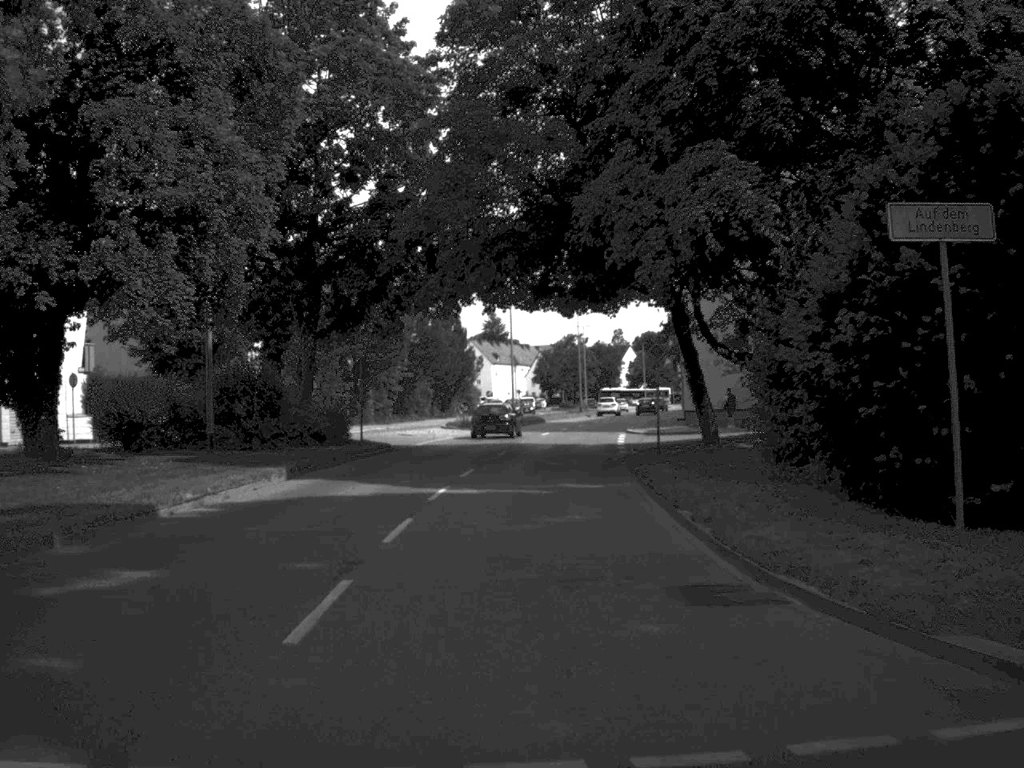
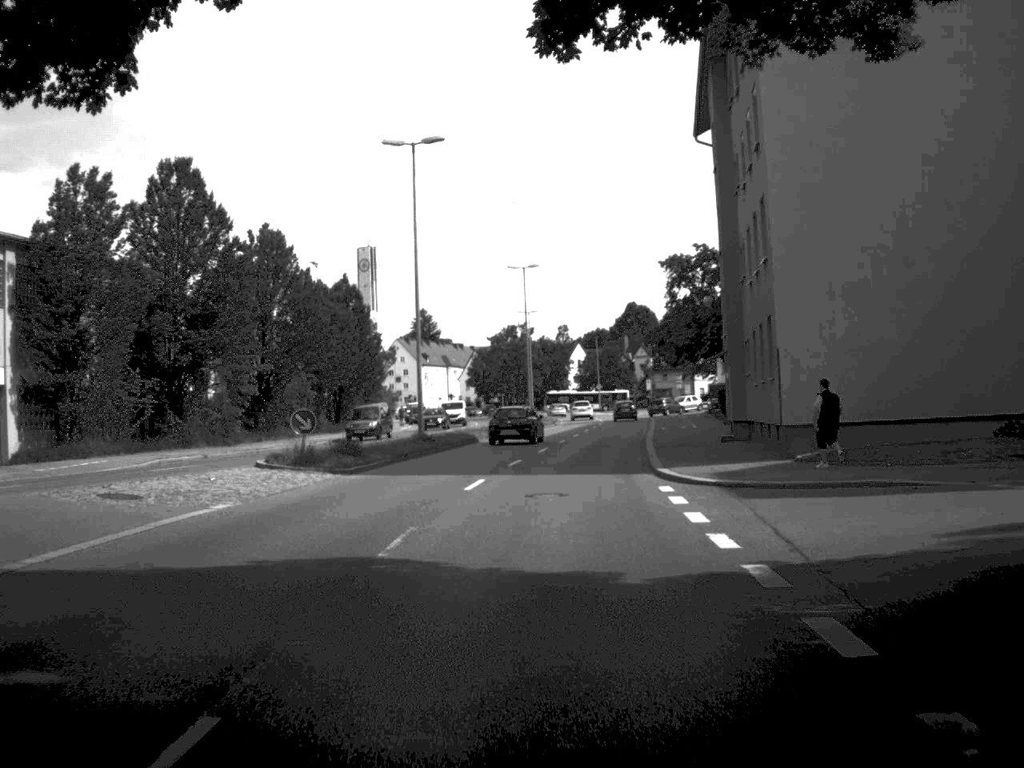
(+0.6, +32.4) m; +3°
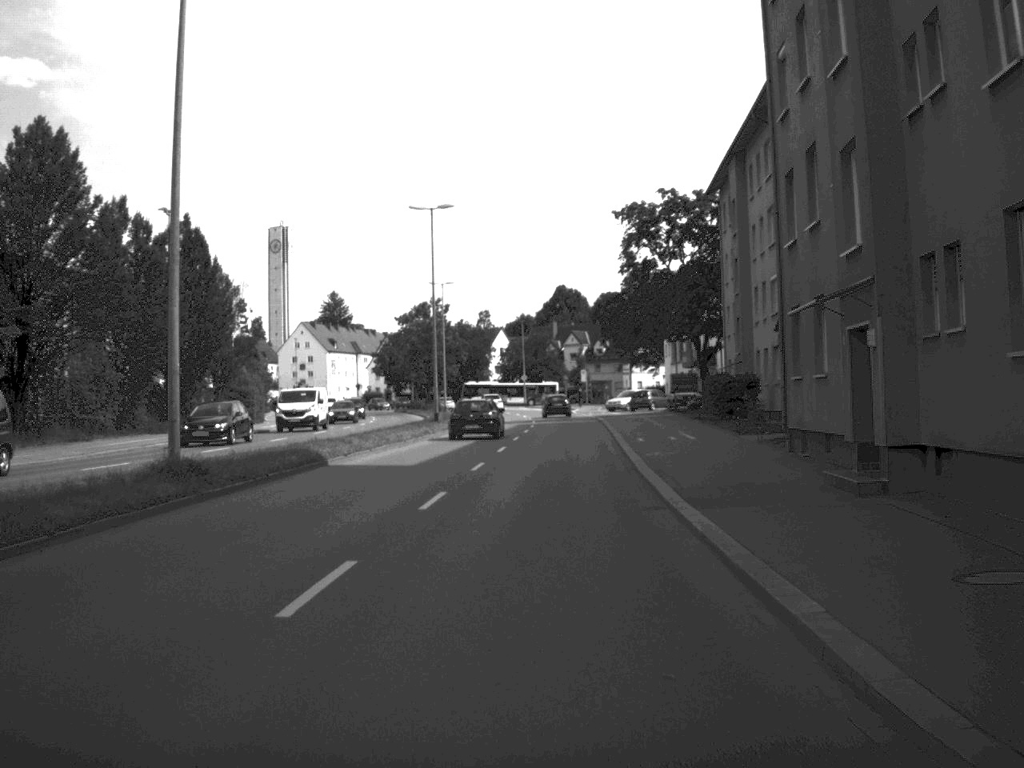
(+0.6, +22.4) m; +4°
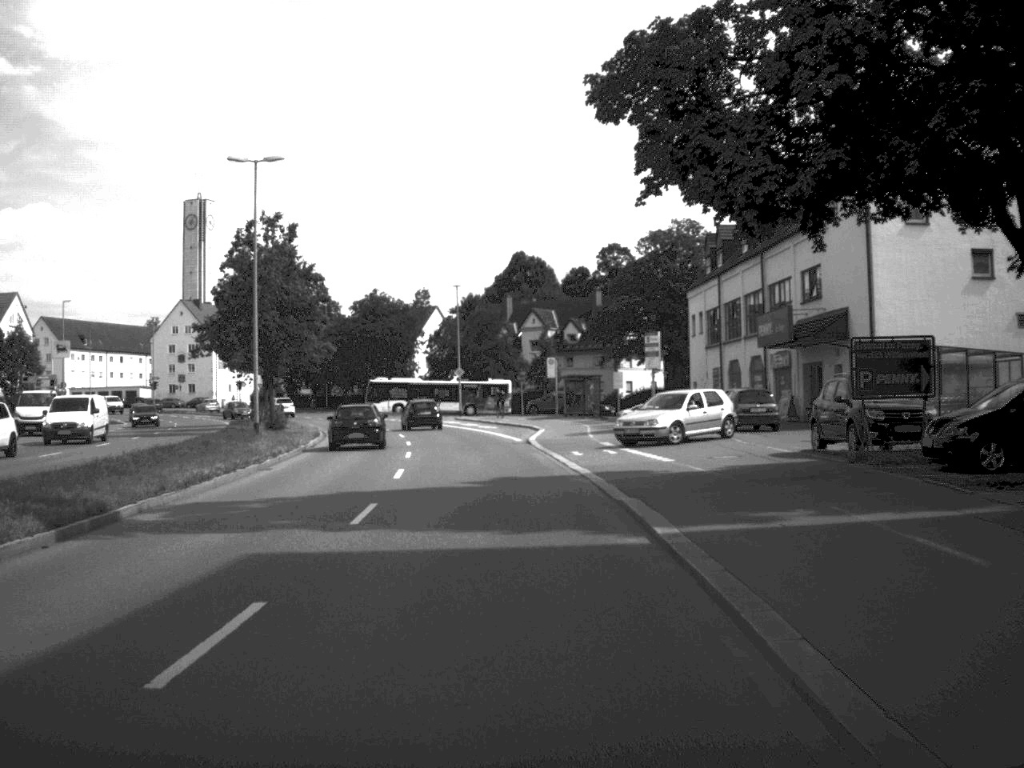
(+1.9, +53.0) m; +1°
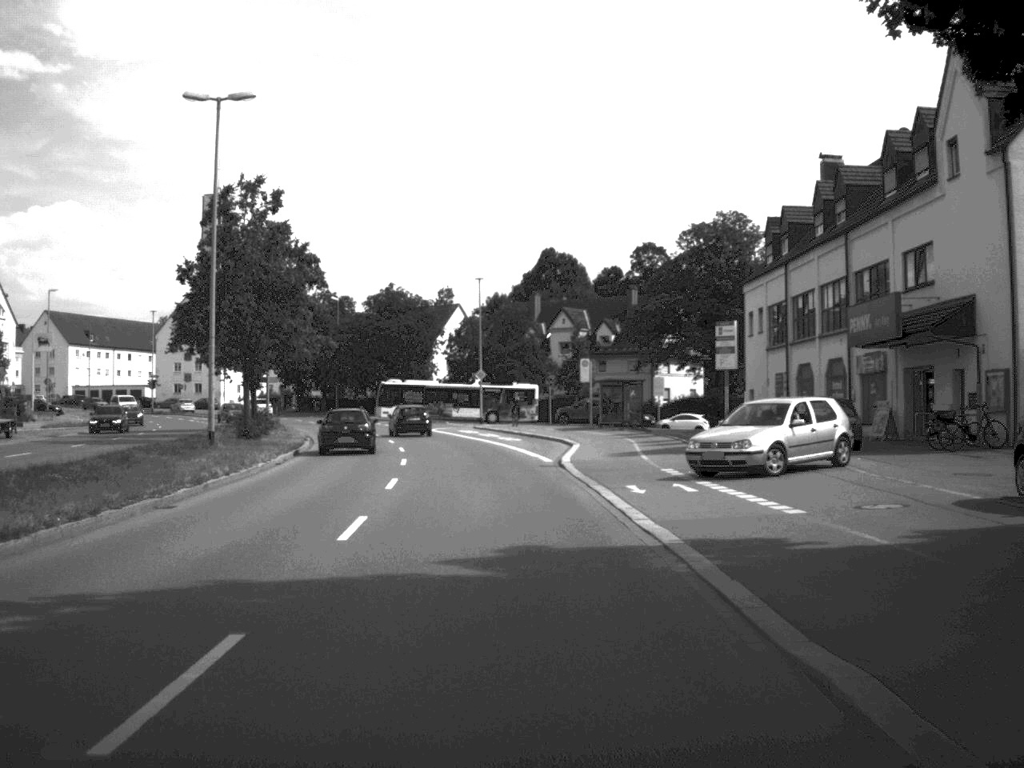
(-0.1, +10.2) m; -1°
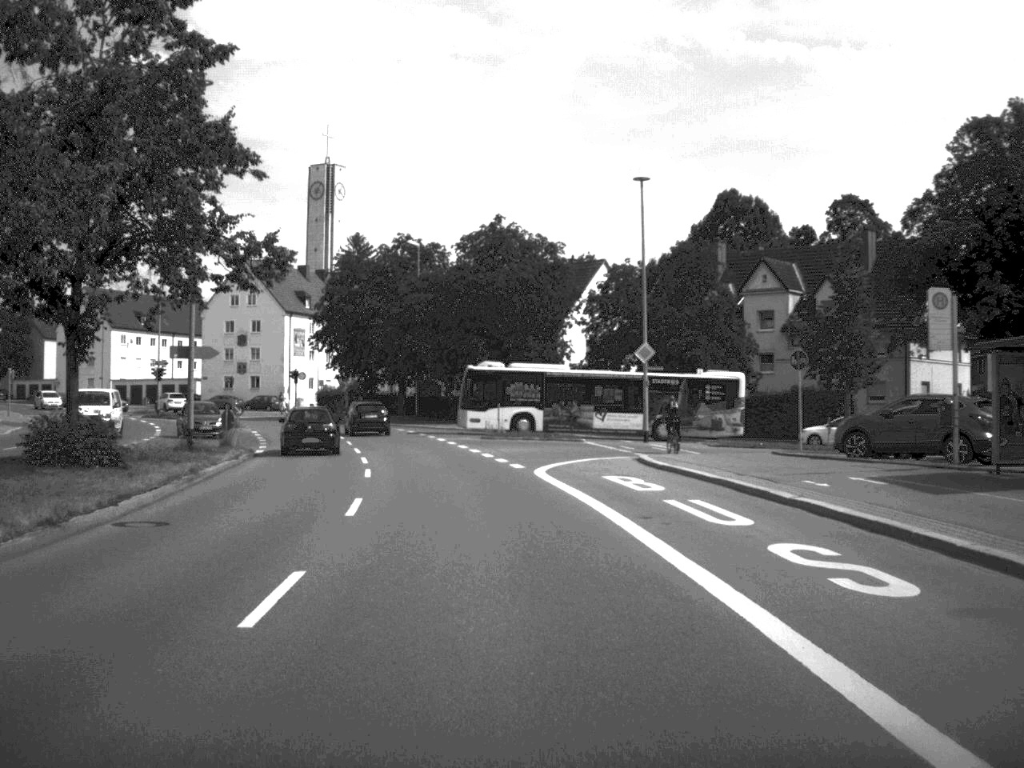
(-2.1, +40.8) m; -6°
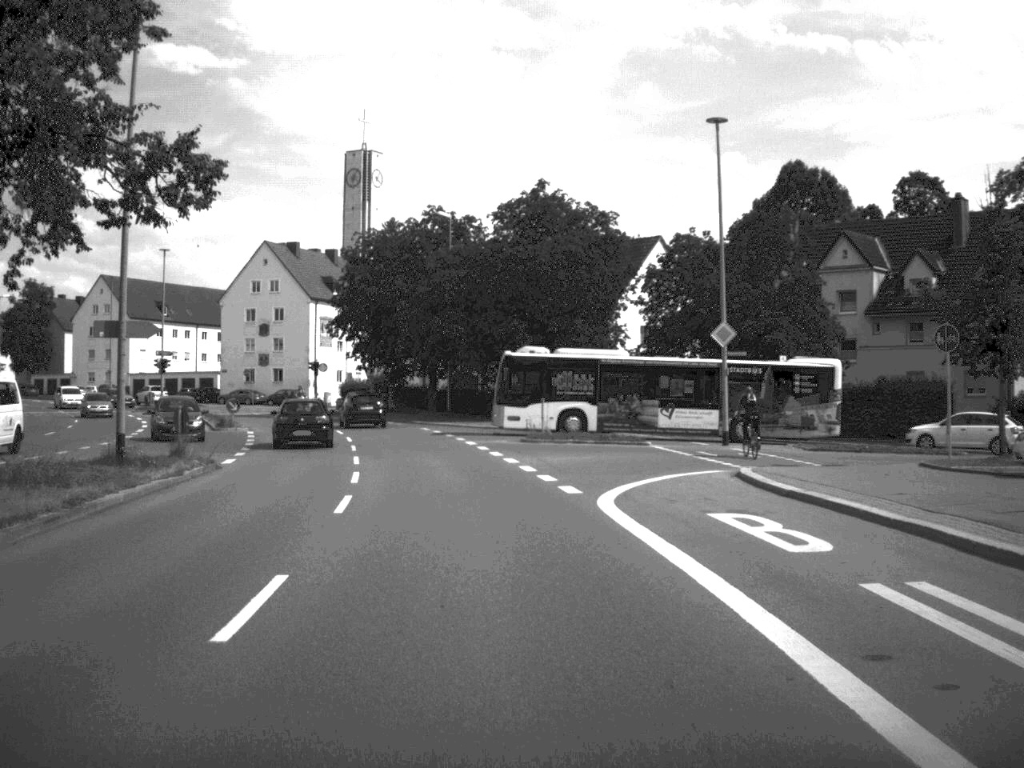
(-0.2, +9.6) m; -2°
